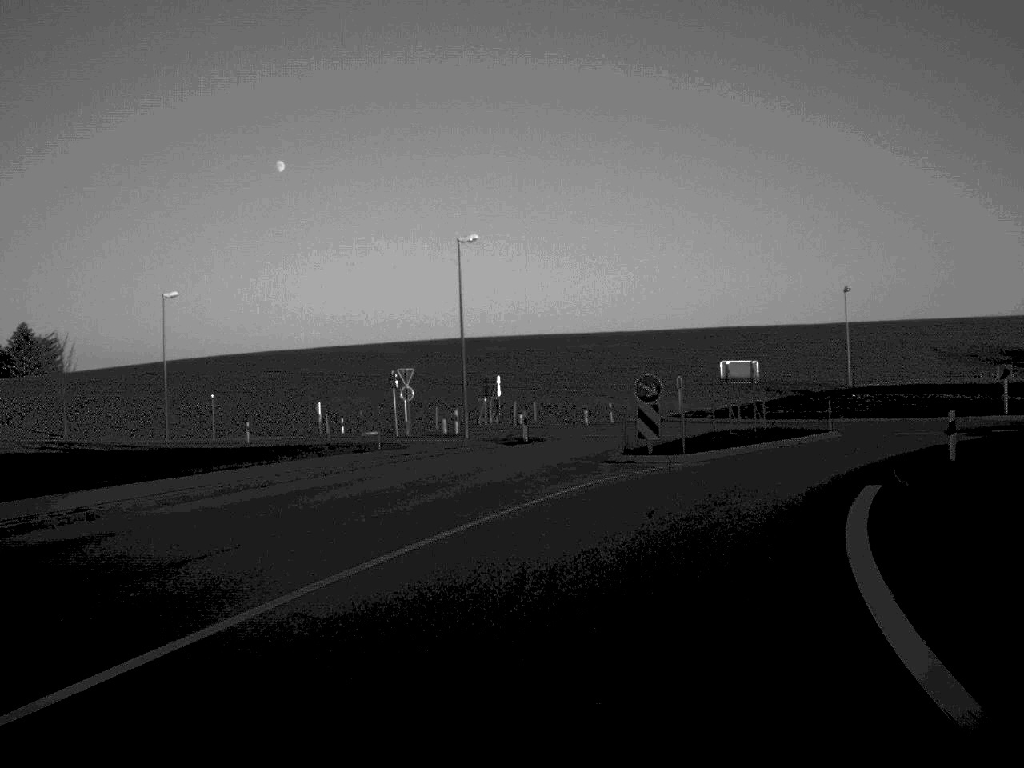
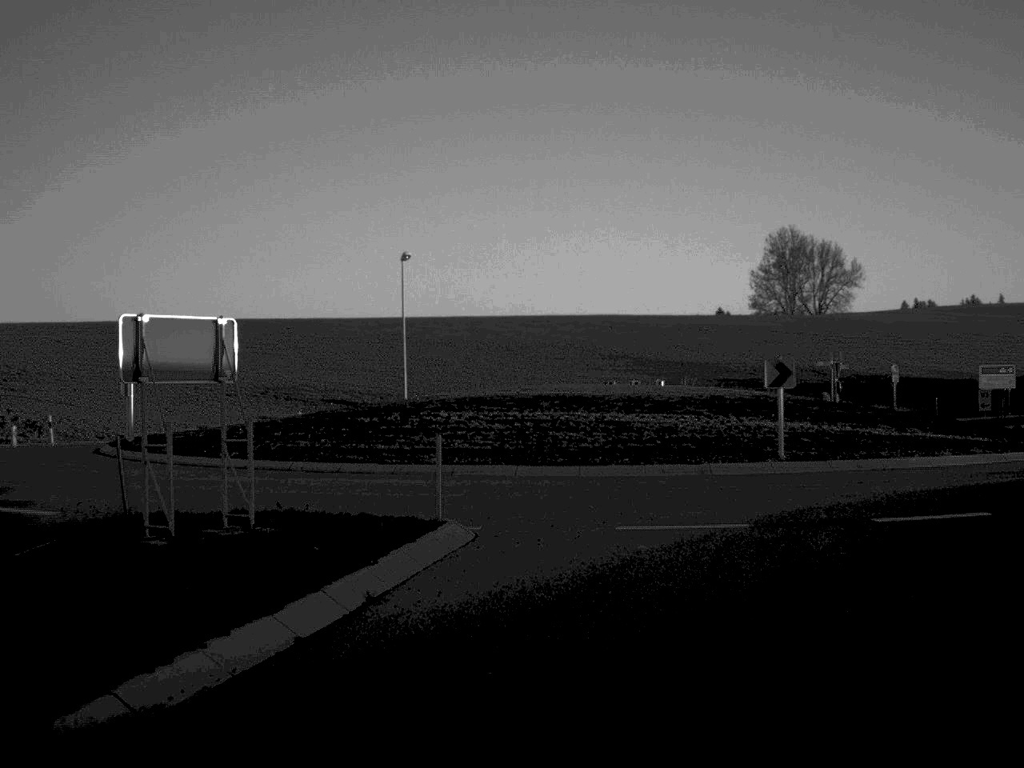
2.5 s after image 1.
(+4.2, +23.5) m; +21°
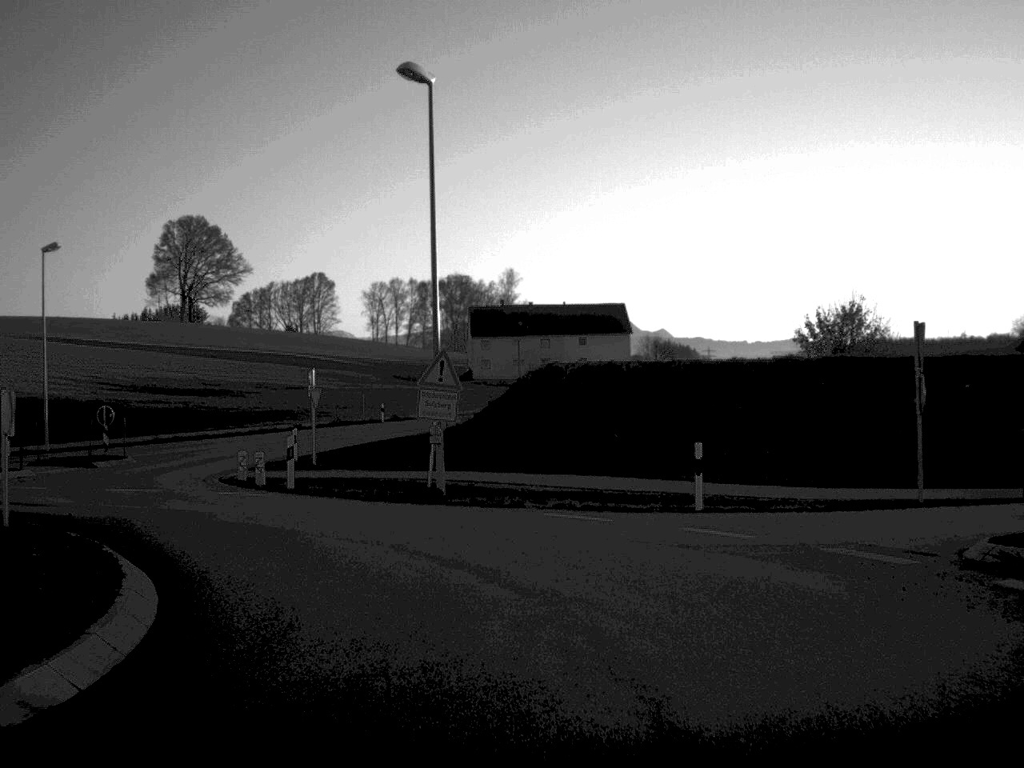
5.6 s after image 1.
(+7.3, +18.6) m; +45°
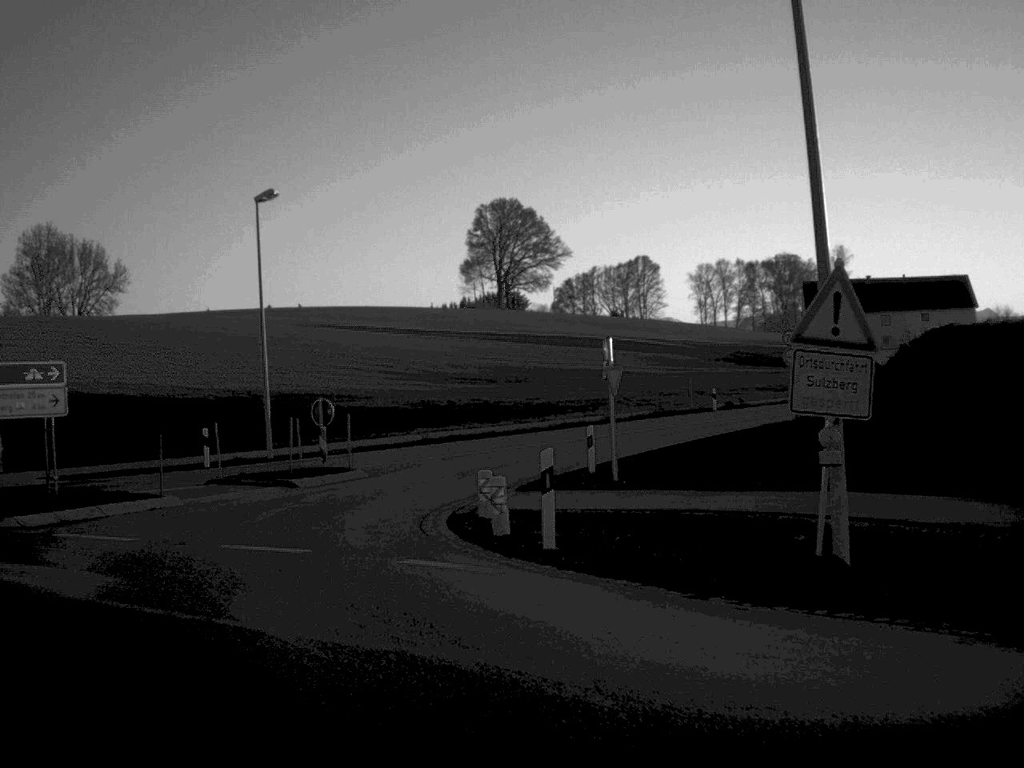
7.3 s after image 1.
(-1.1, +11.7) m; -16°
